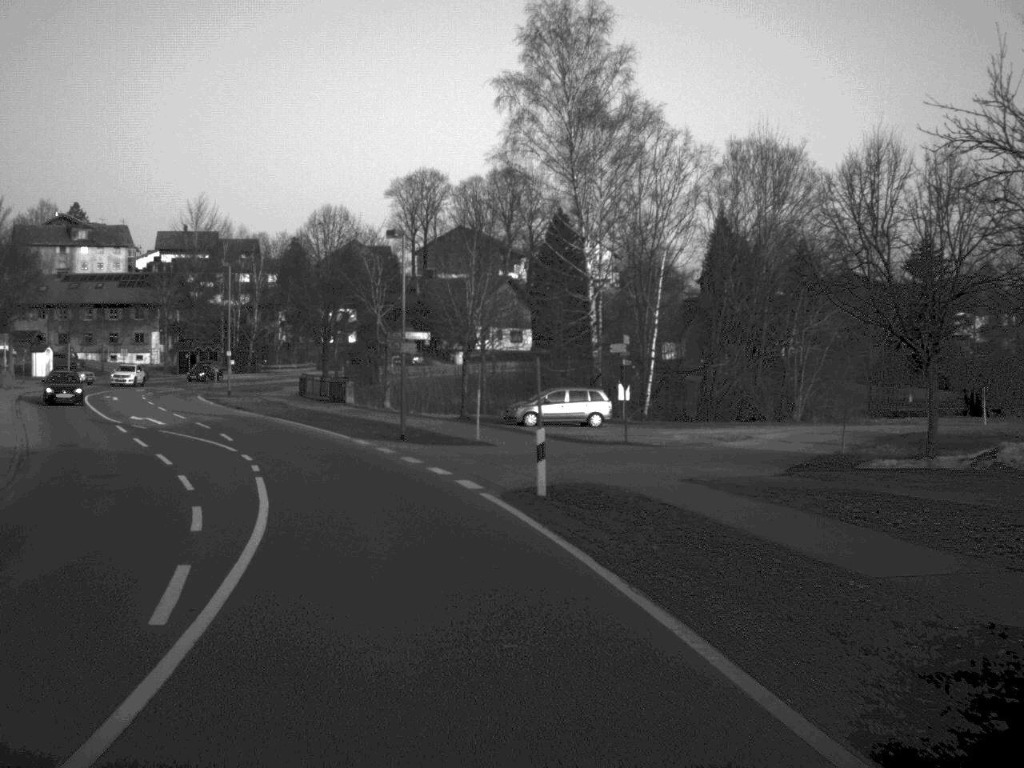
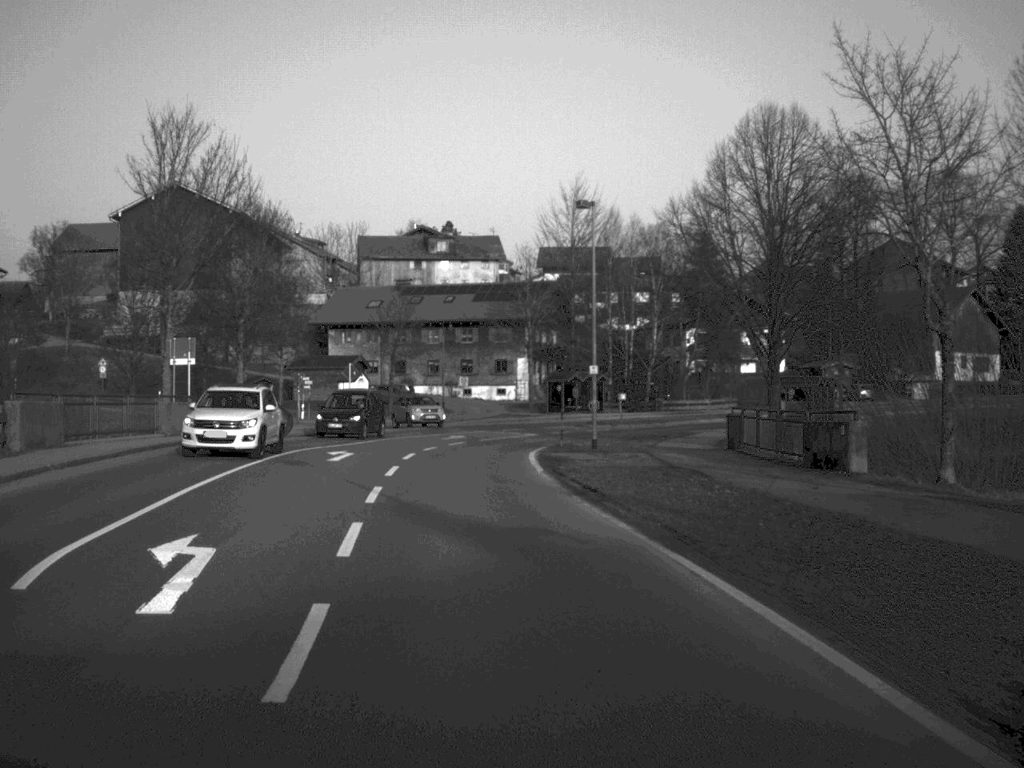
(-6.1, +33.3) m; -18°
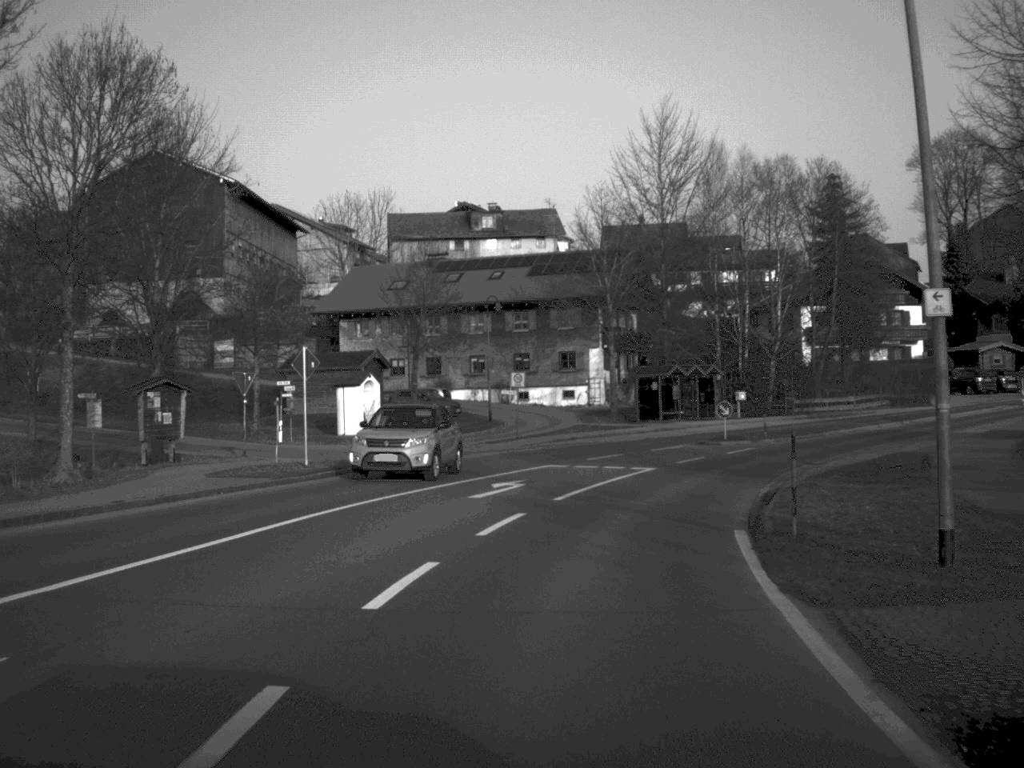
(-1.2, +26.6) m; -2°
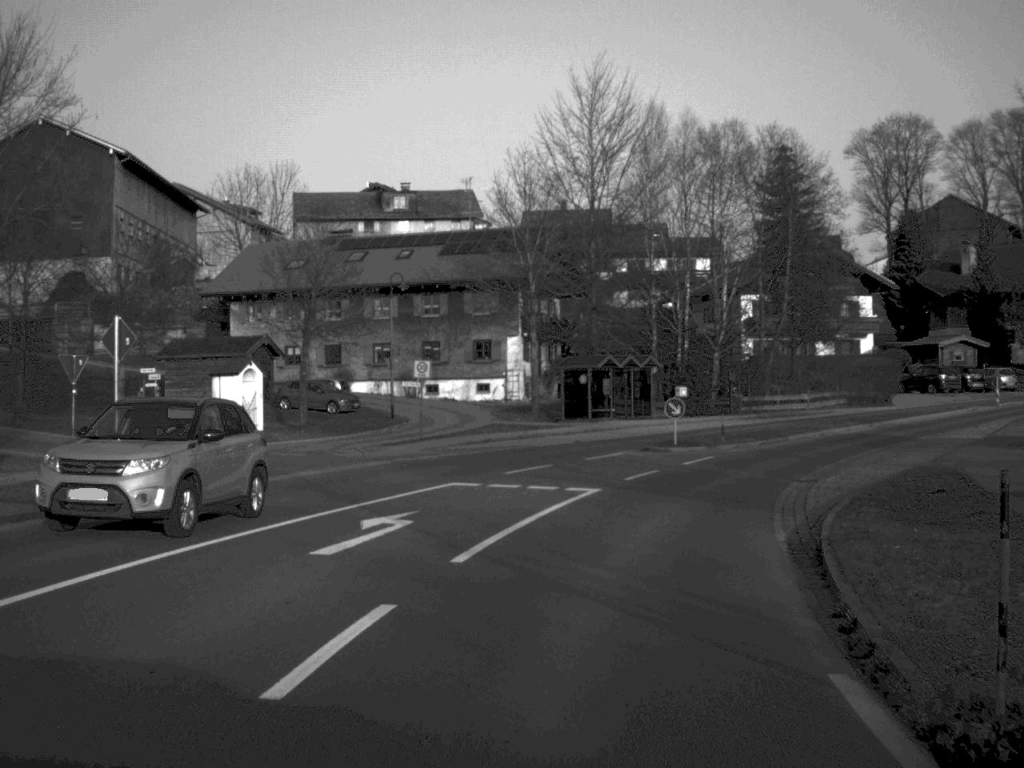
(+0.3, +8.7) m; +4°
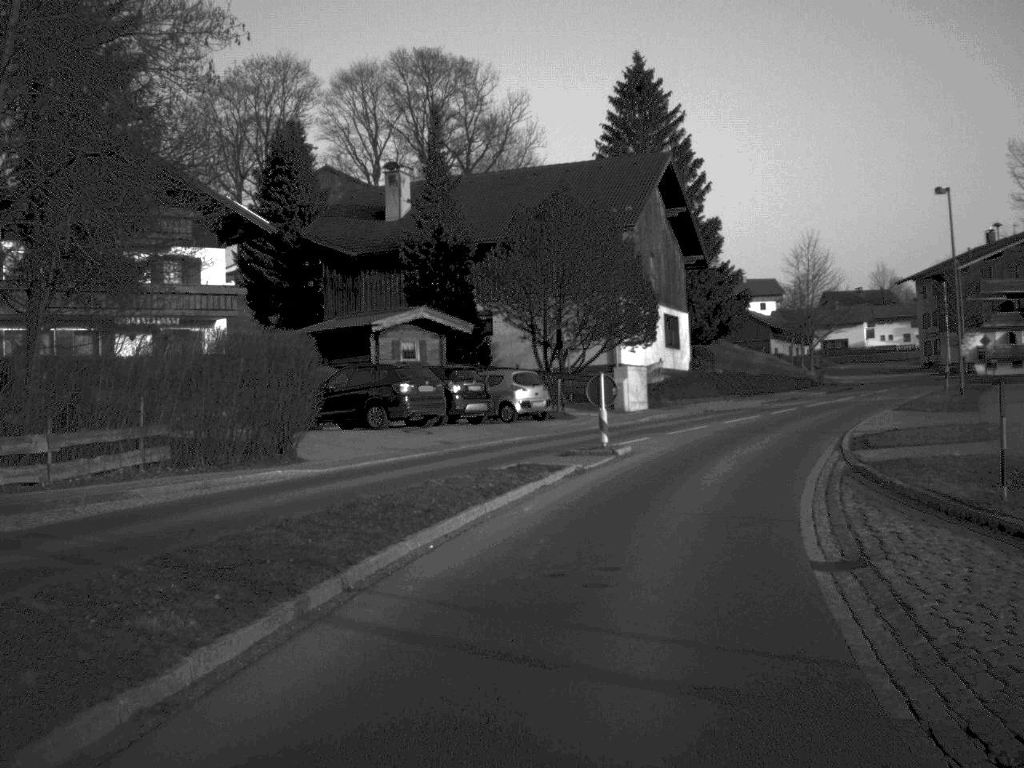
(+10.3, +42.0) m; +30°
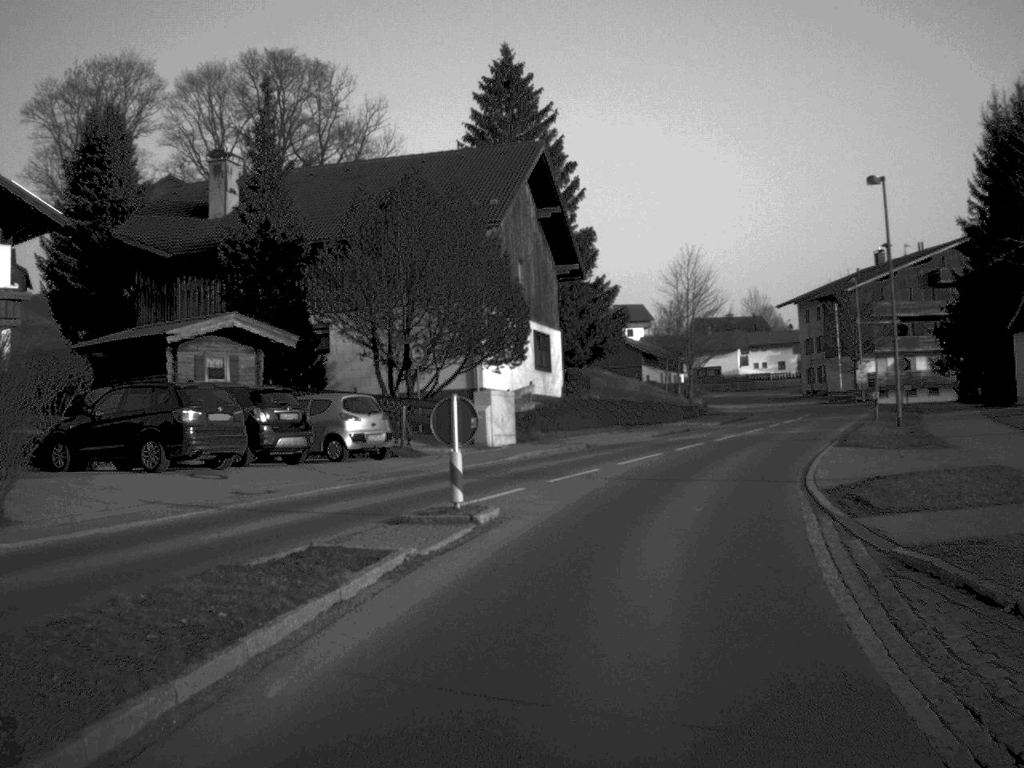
(+0.5, +8.4) m; +6°
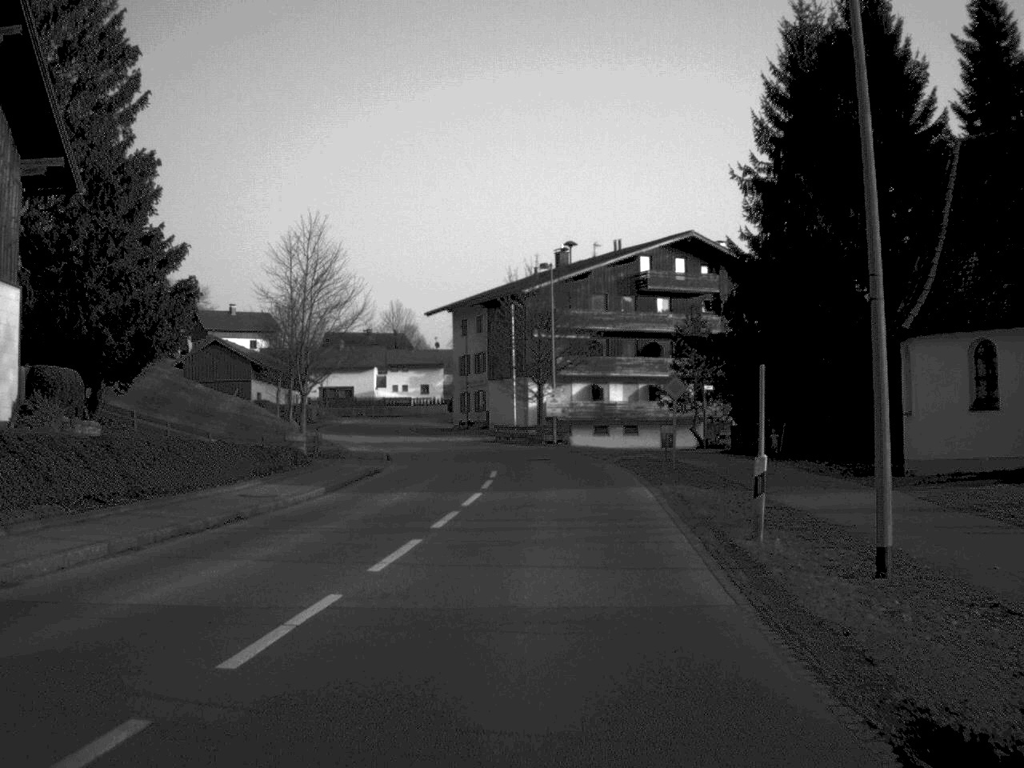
(+4.3, +26.5) m; +16°
